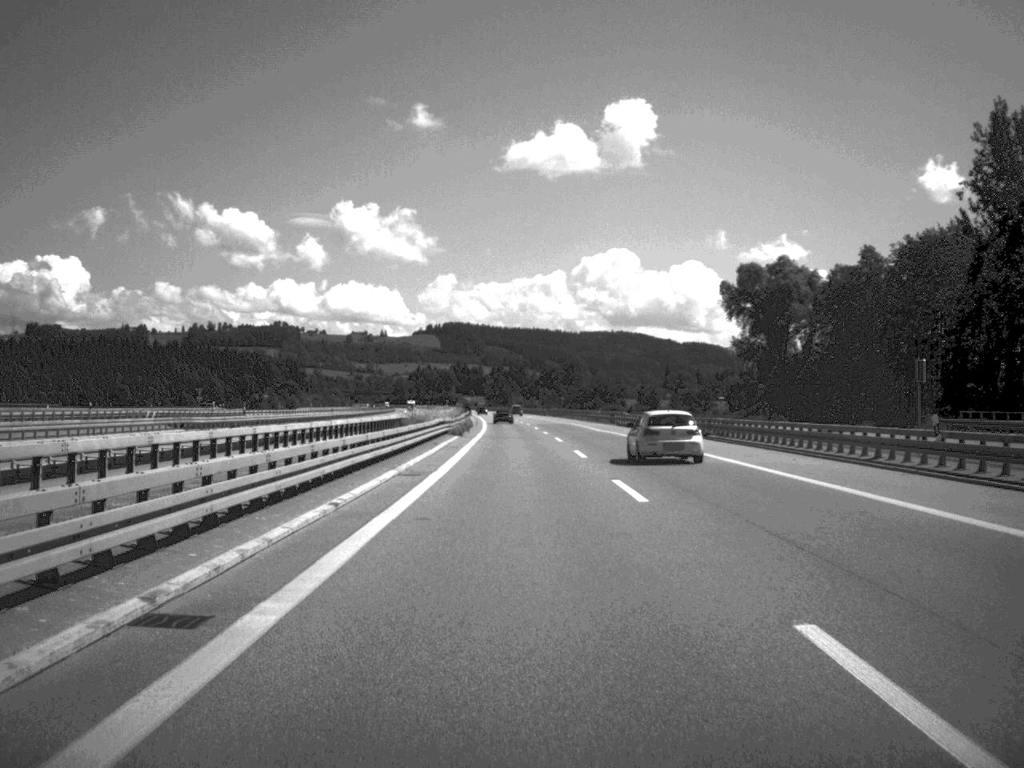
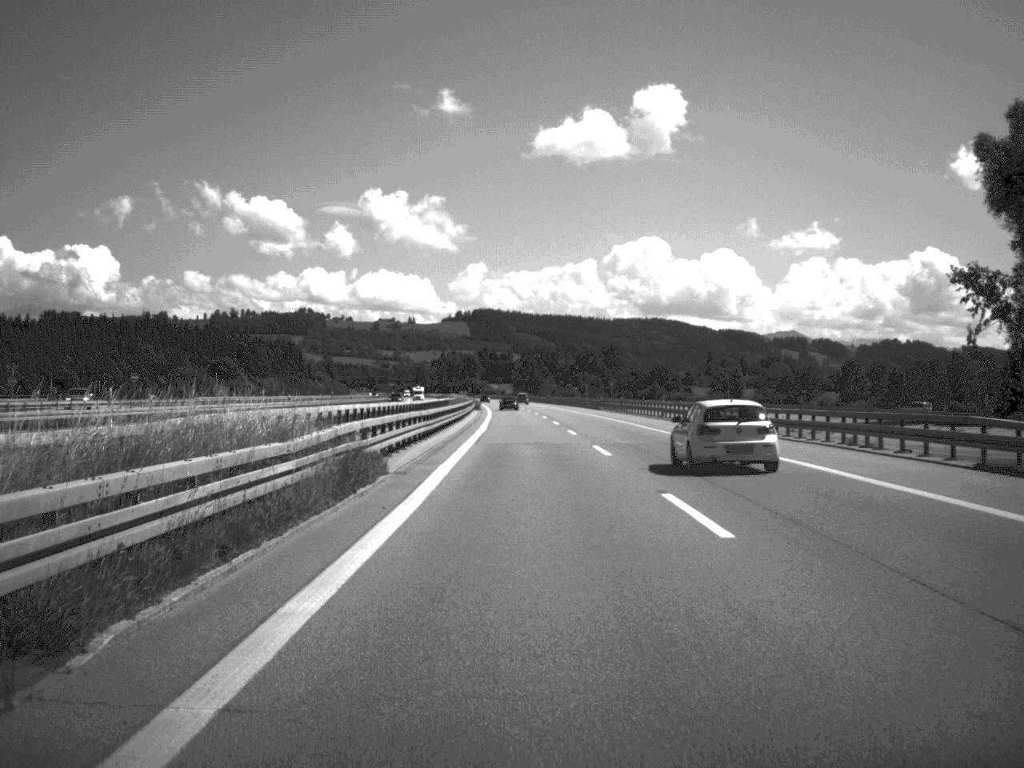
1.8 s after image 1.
(-1.1, +77.3) m; -2°
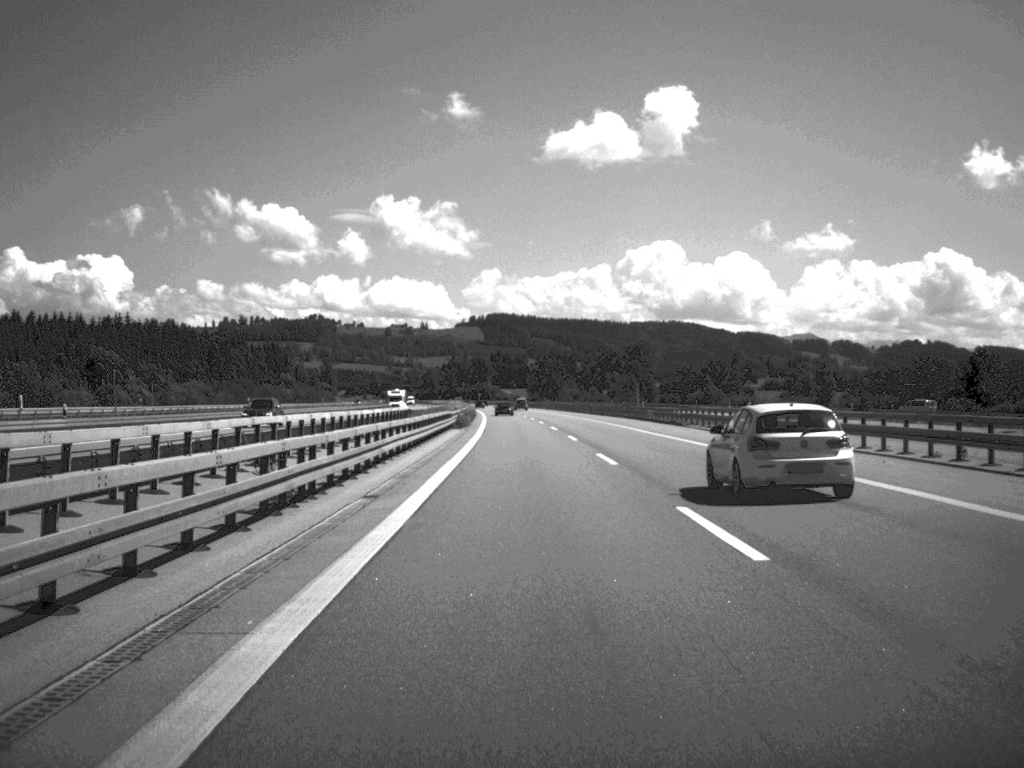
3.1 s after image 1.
(-0.4, +55.7) m; -1°
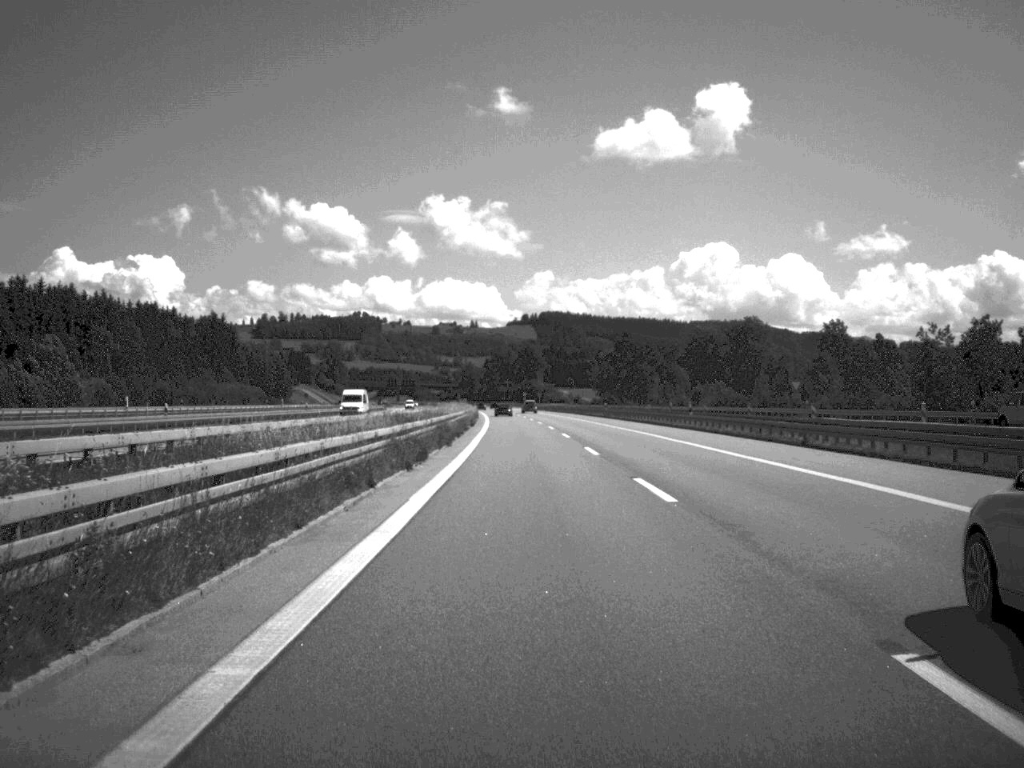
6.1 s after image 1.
(-3.1, +134.9) m; -3°
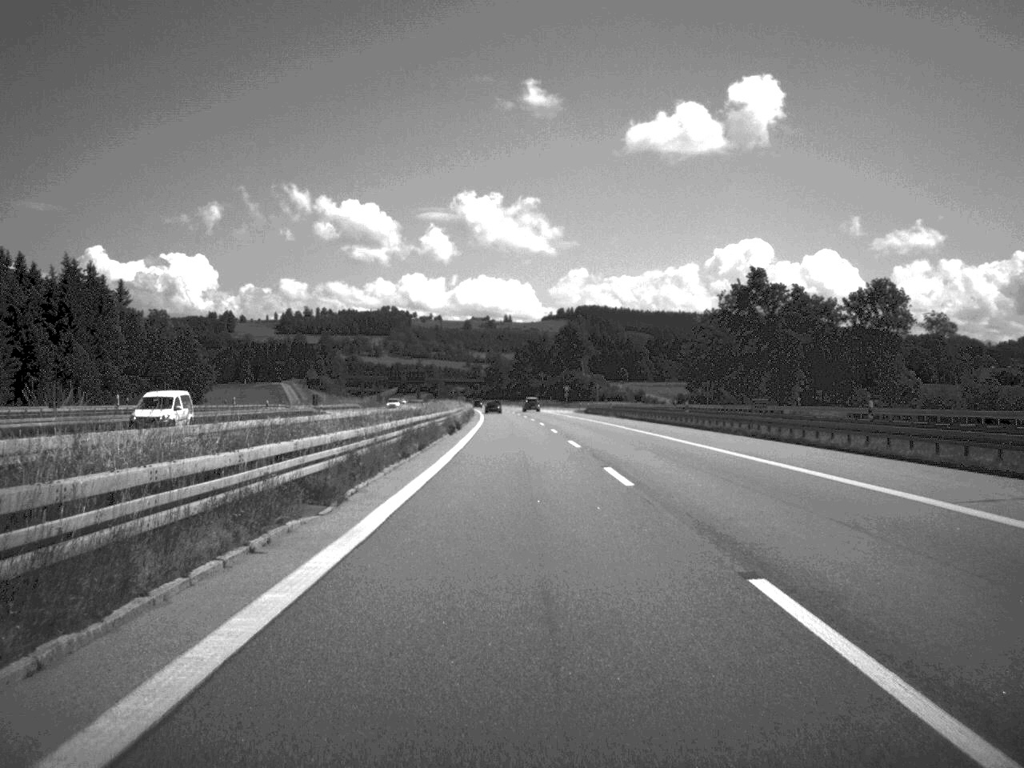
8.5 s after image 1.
(-1.4, +103.4) m; -2°
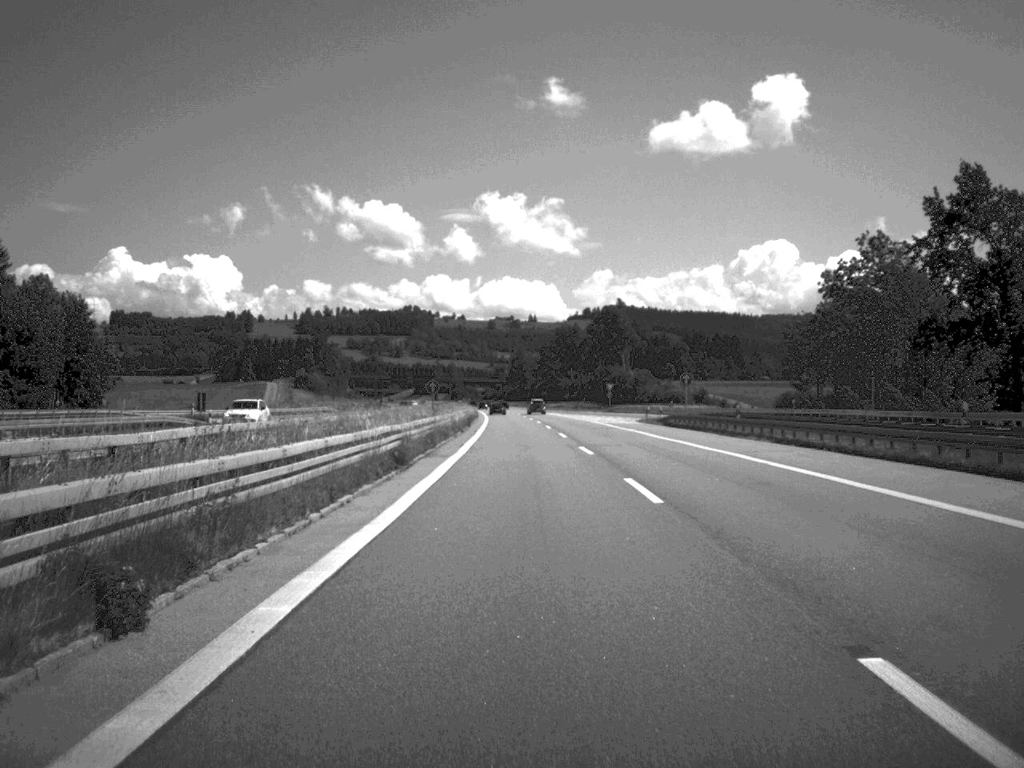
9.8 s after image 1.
(-0.6, +56.7) m; -1°
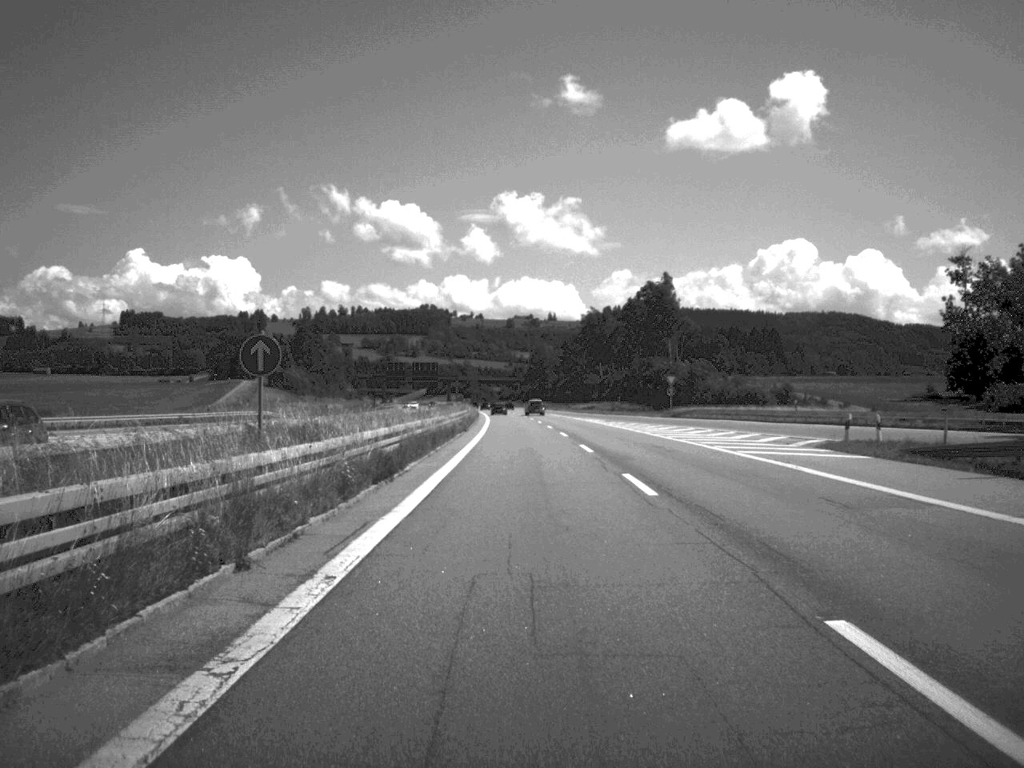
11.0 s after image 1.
(-0.4, +51.9) m; -1°
